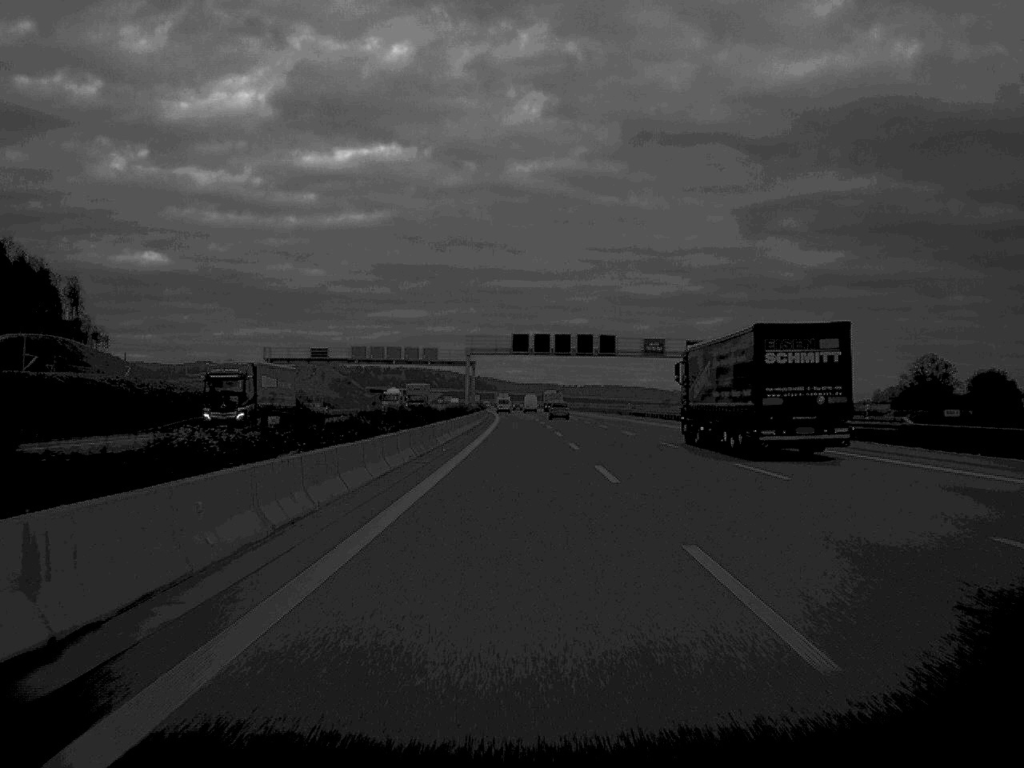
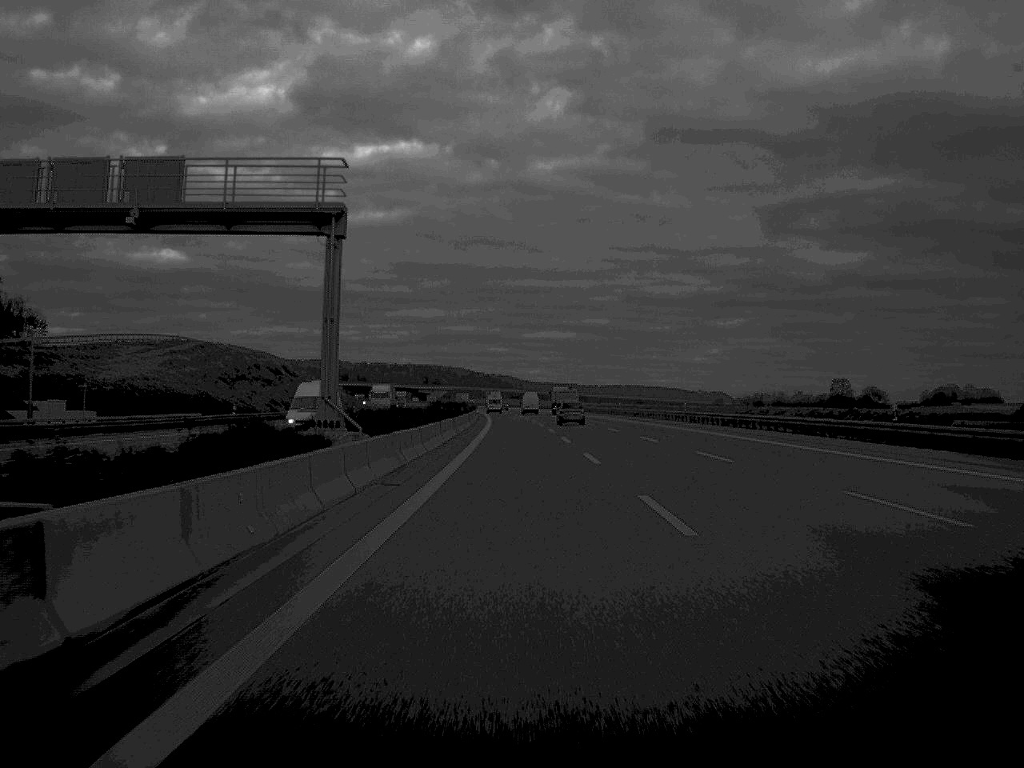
(-0.7, +98.3) m; -1°
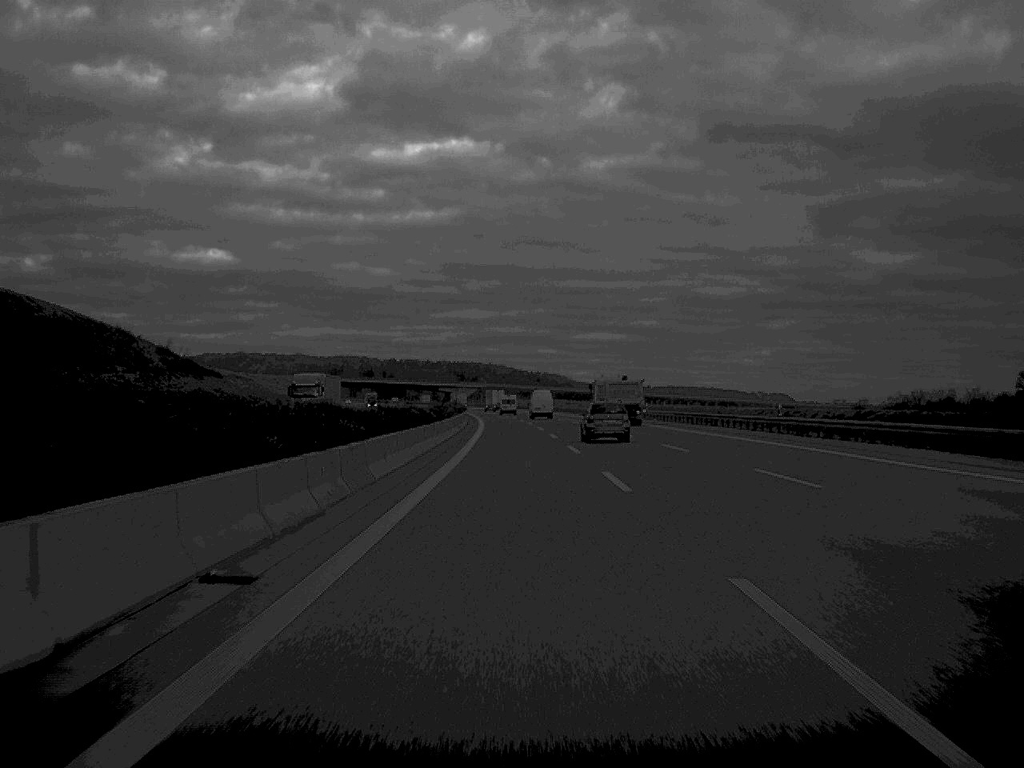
(-2.1, +132.5) m; -2°
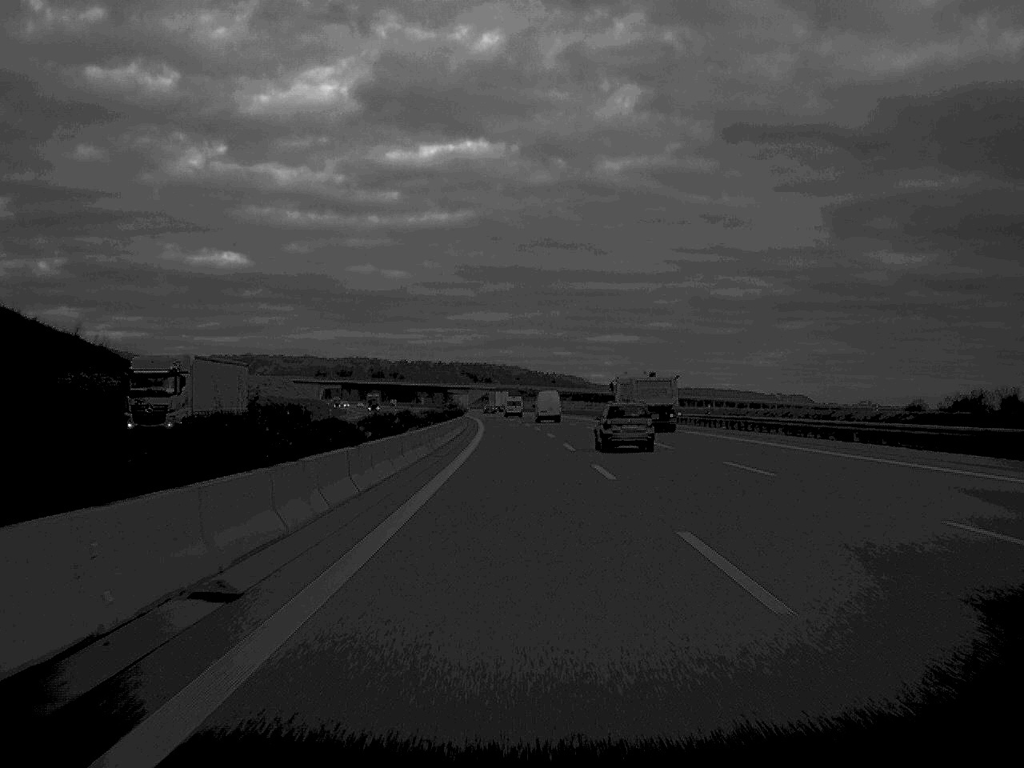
(-0.2, +31.1) m; -1°
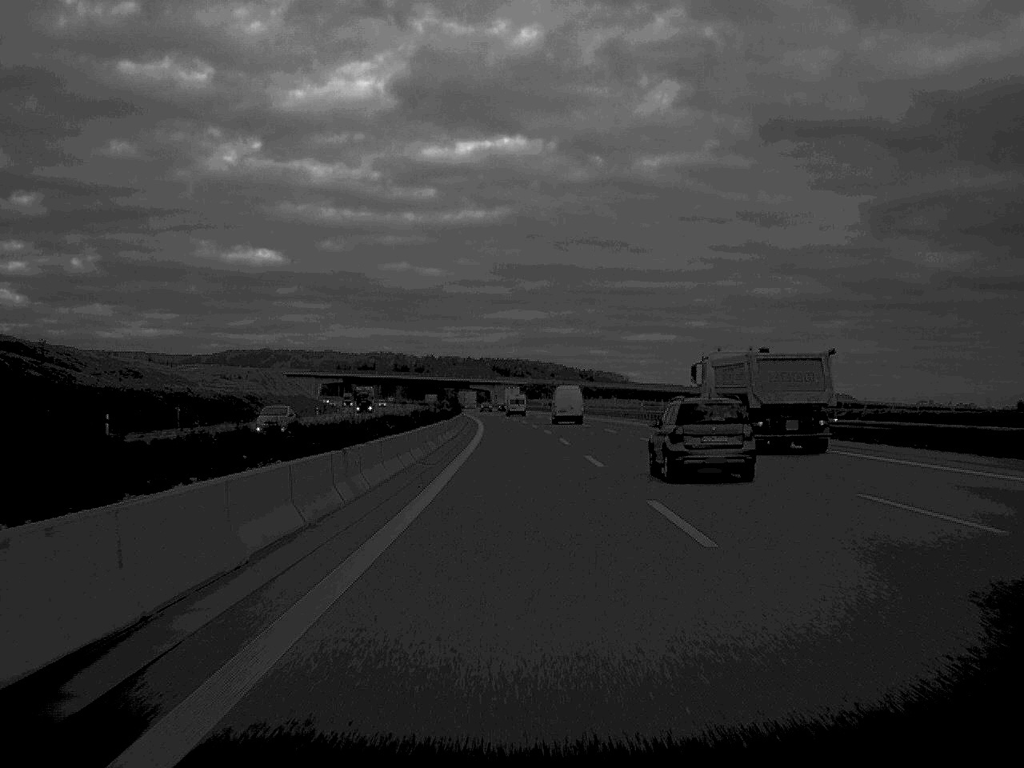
(-0.8, +65.7) m; -2°
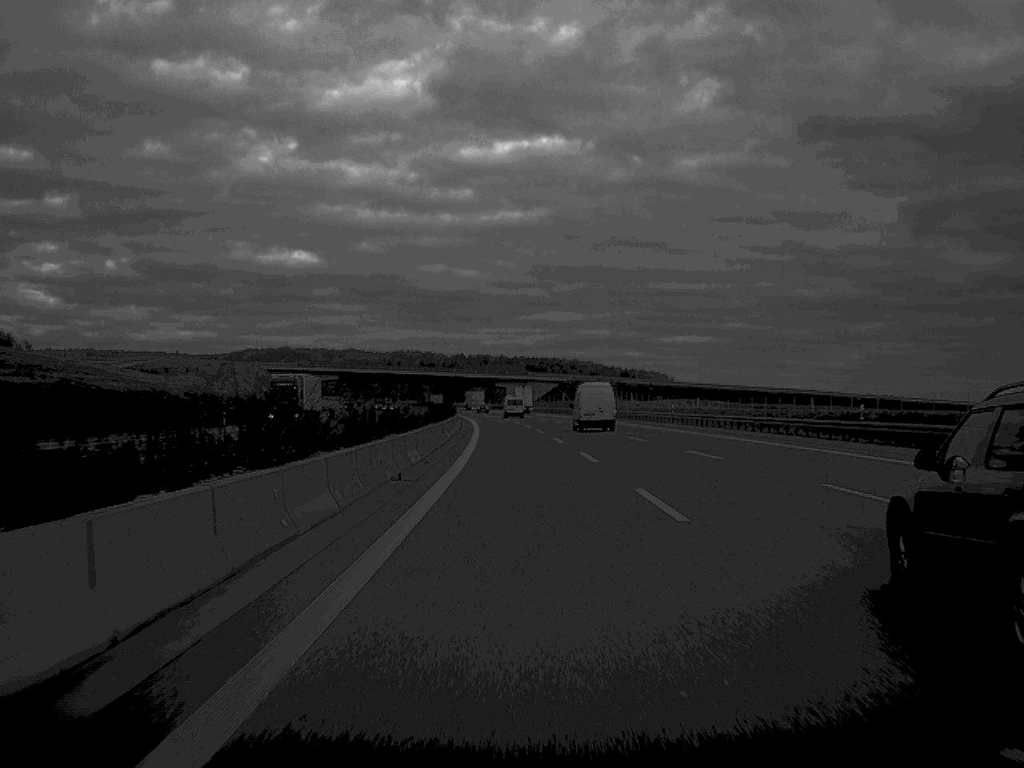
(-0.9, +67.4) m; -2°
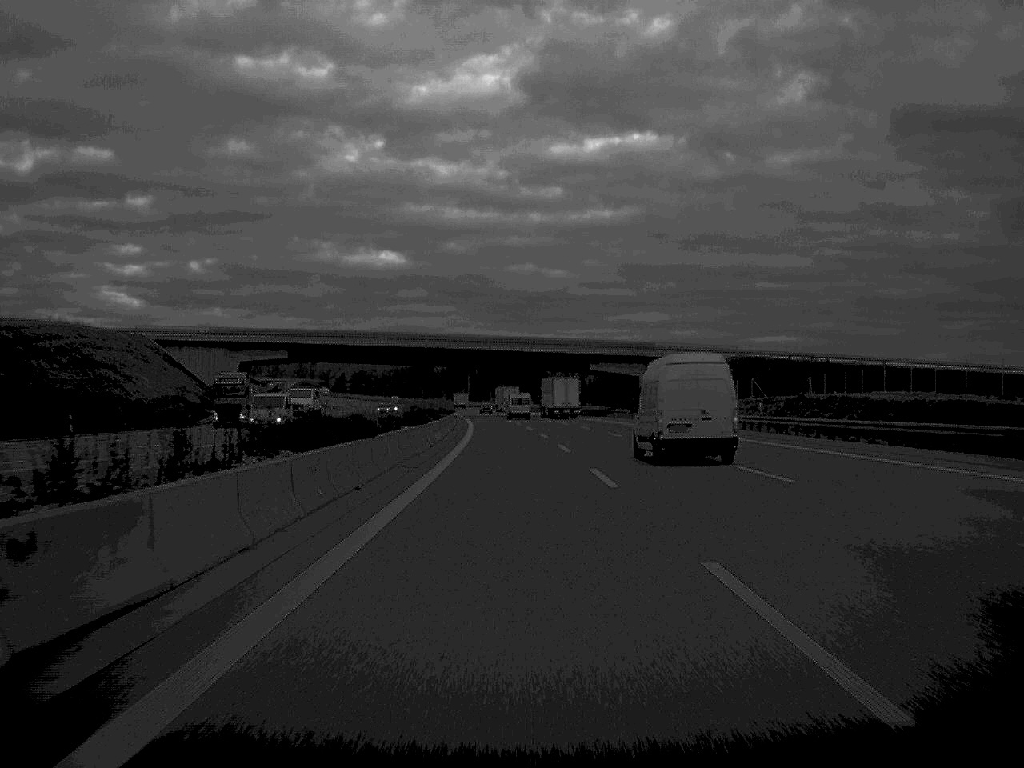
(-4.2, +133.8) m; -4°
